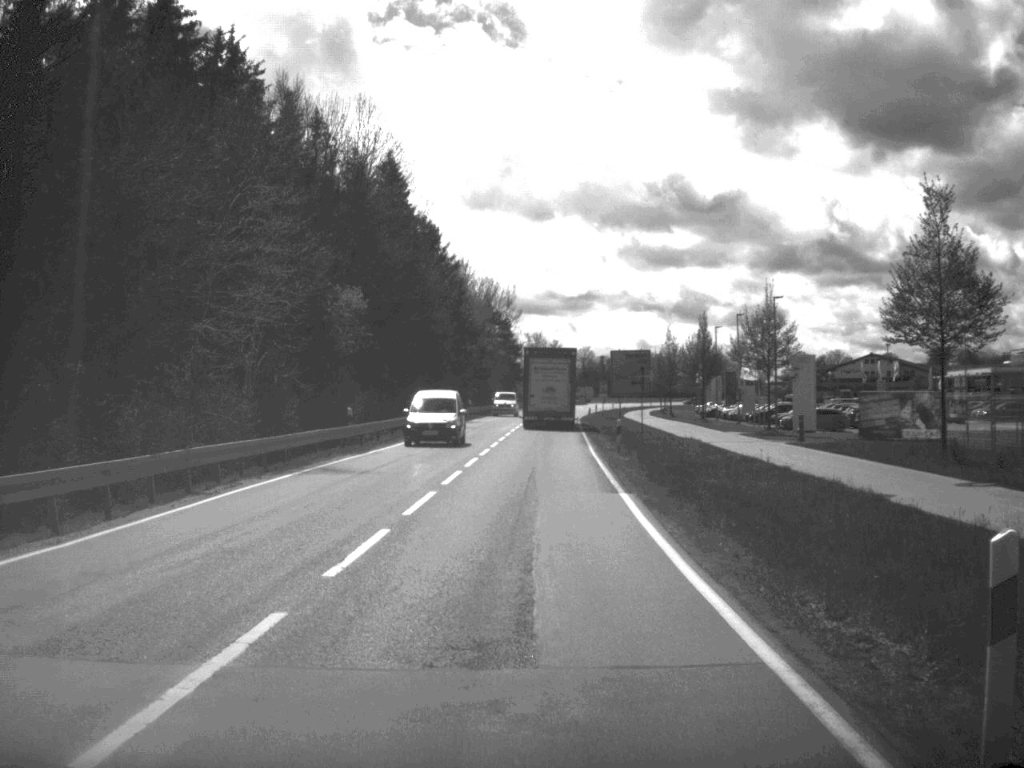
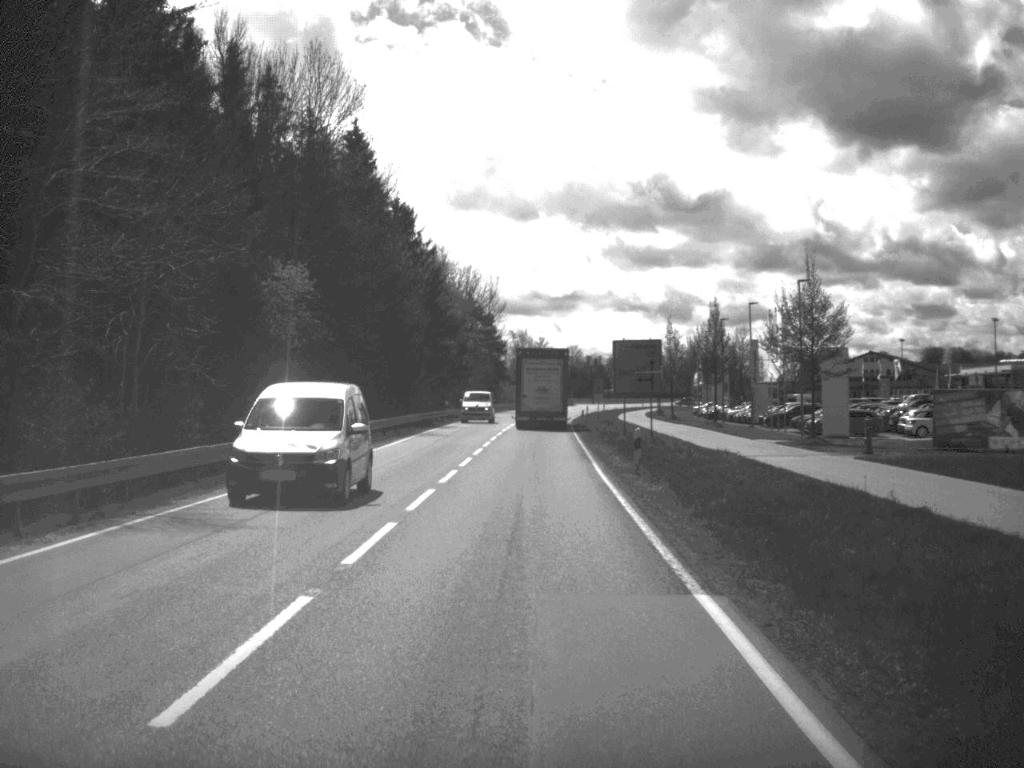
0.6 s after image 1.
(+0.1, +10.9) m; +1°
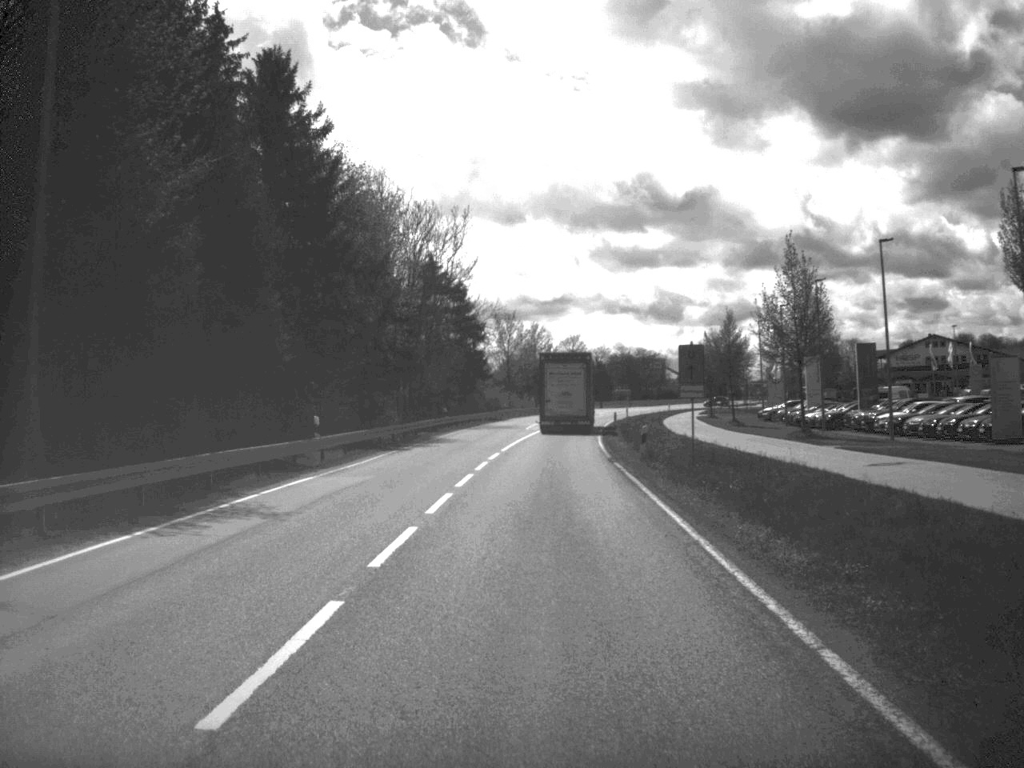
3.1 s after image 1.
(+0.2, +46.9) m; 0°
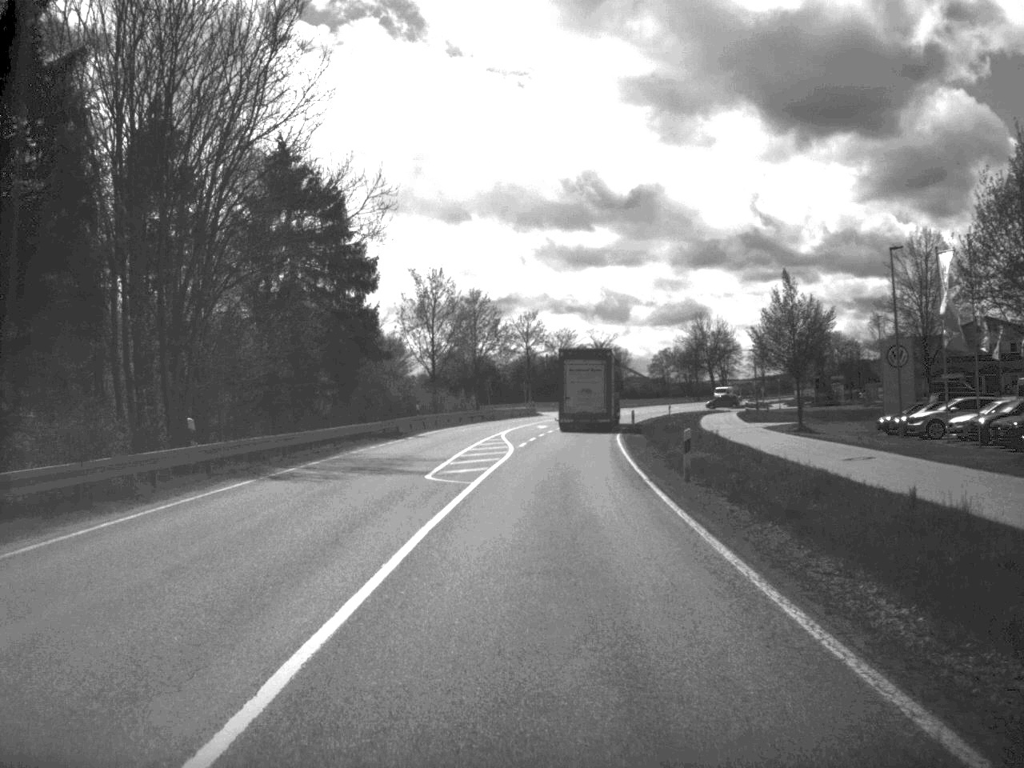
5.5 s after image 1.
(+0.8, +47.9) m; +2°
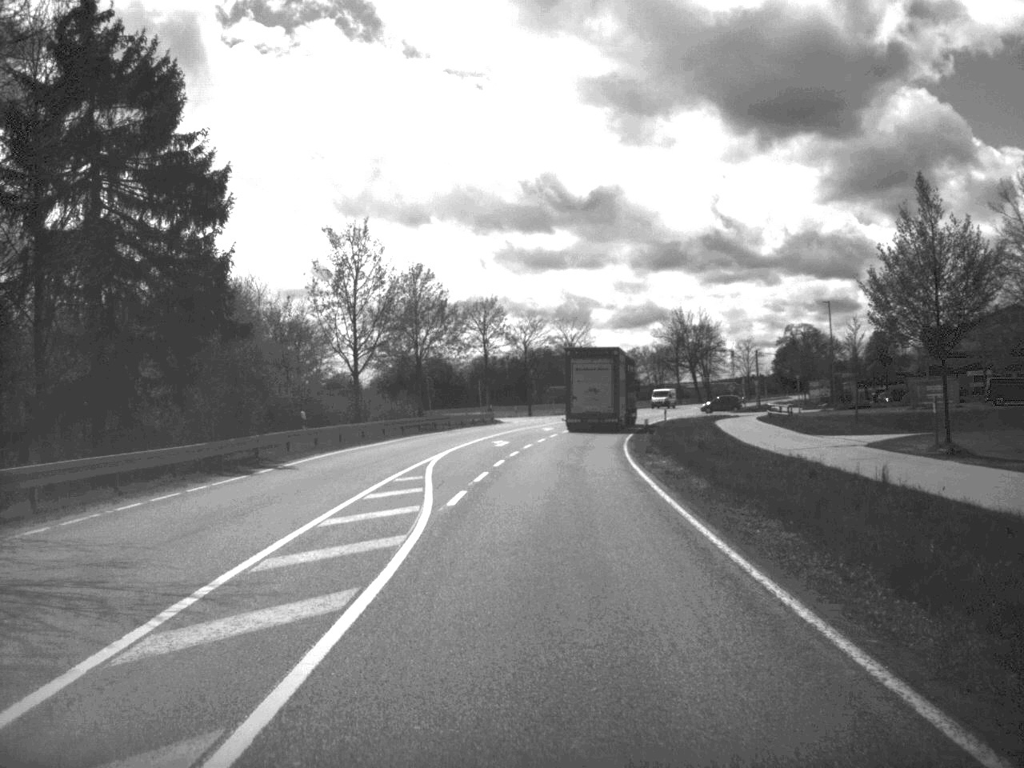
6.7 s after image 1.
(+0.3, +23.5) m; +2°
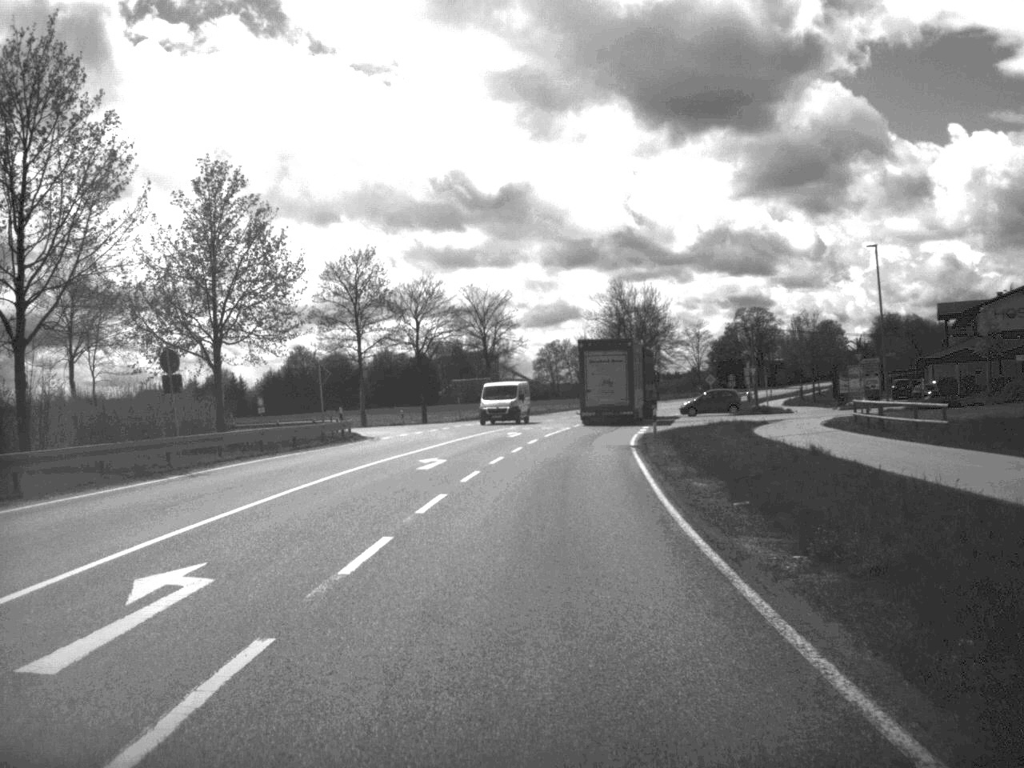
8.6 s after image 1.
(+1.2, +37.2) m; +4°
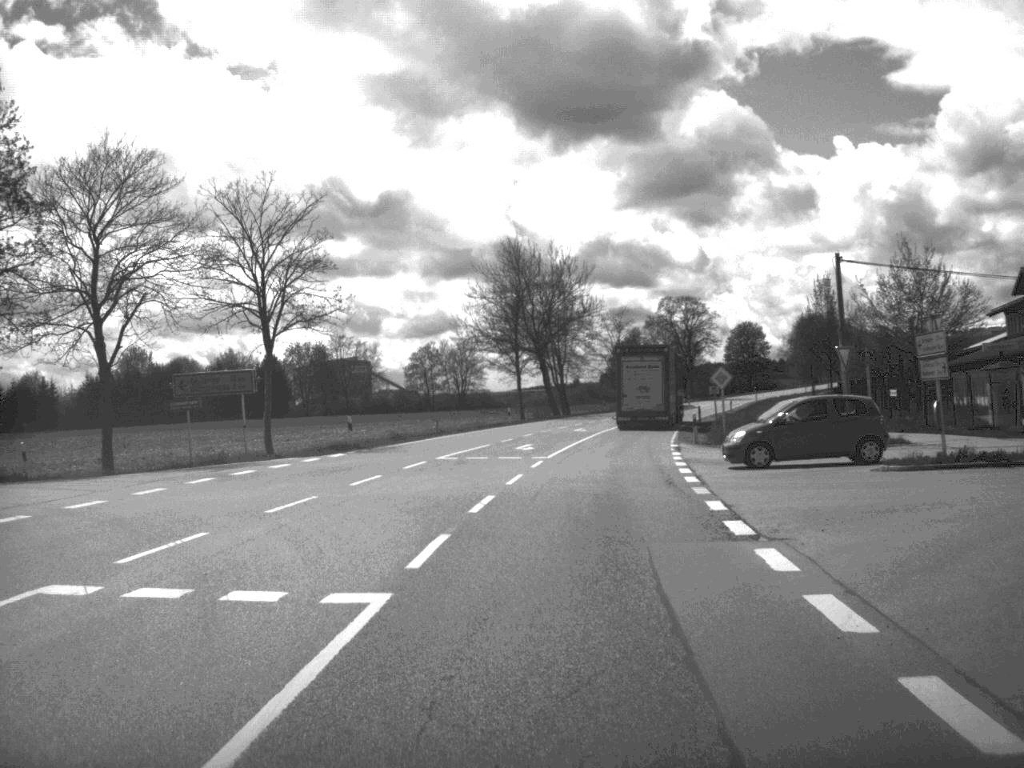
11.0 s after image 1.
(+1.9, +46.2) m; +5°
